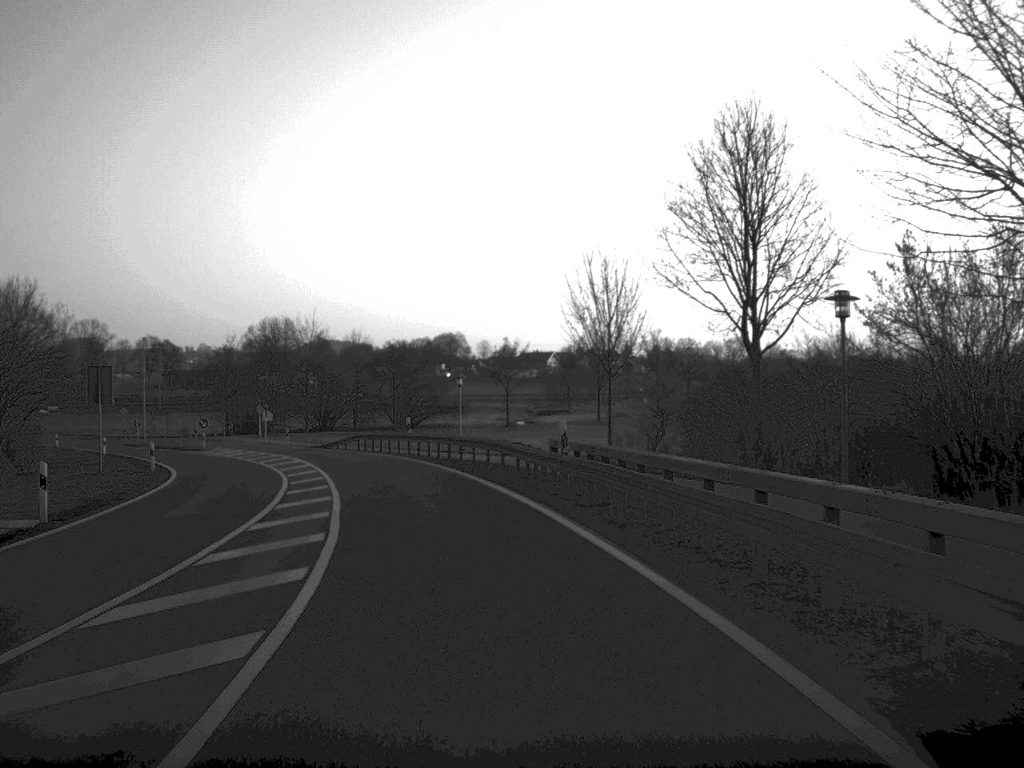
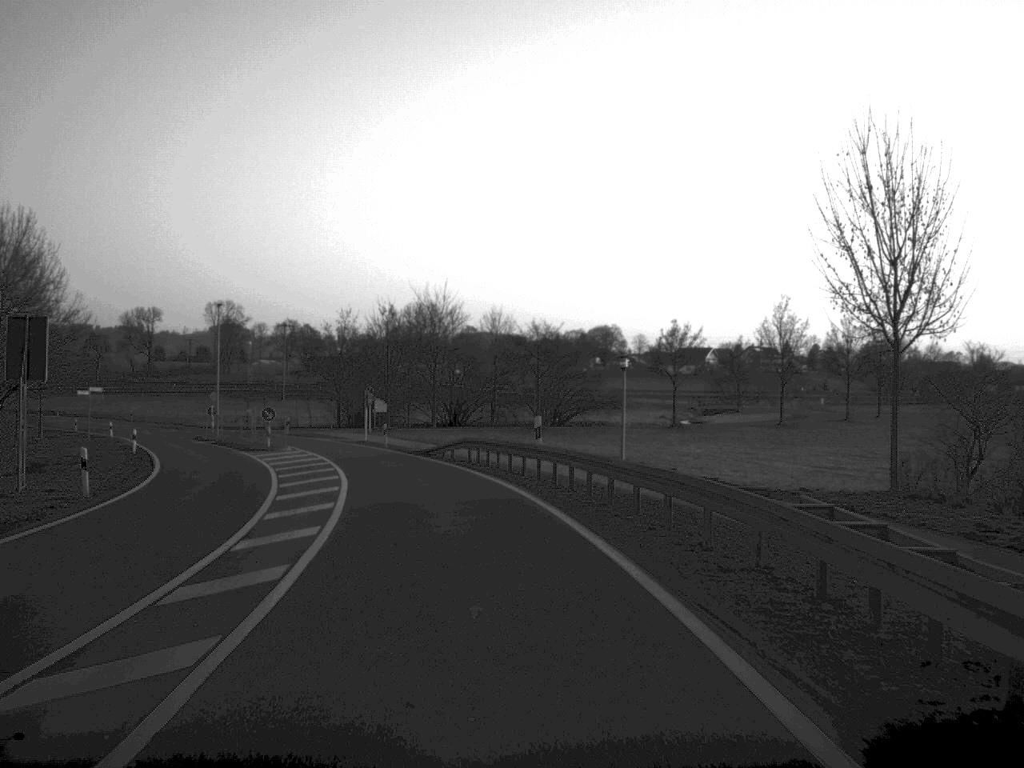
(-1.2, +19.9) m; -7°
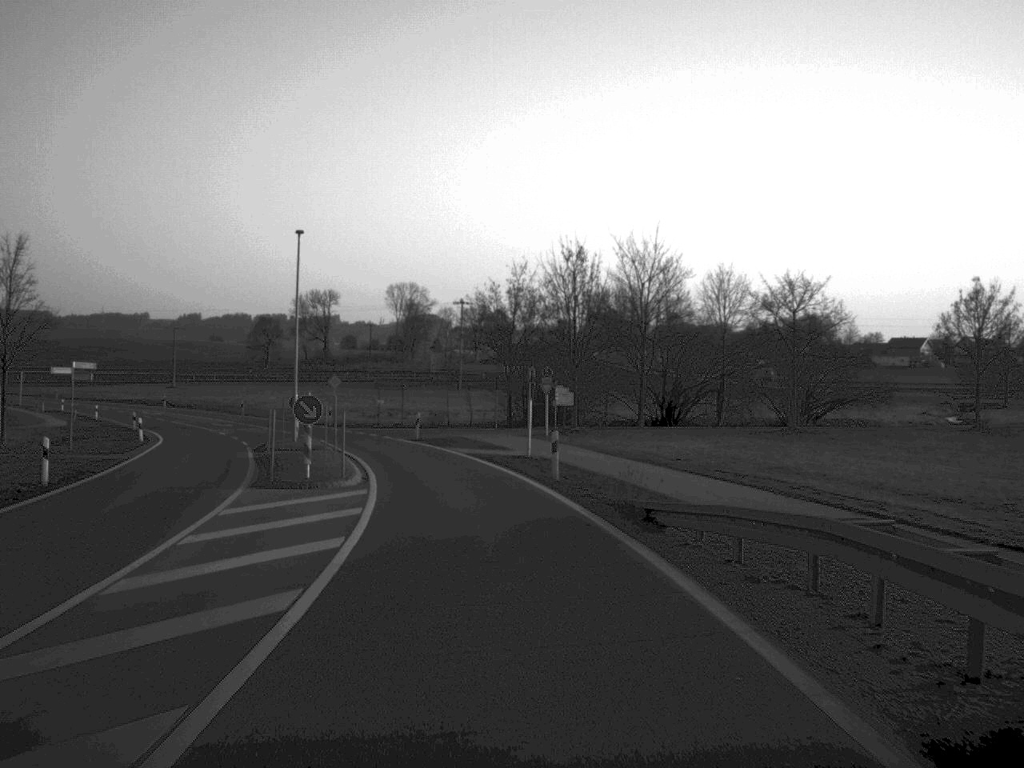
(-2.3, +28.5) m; -9°
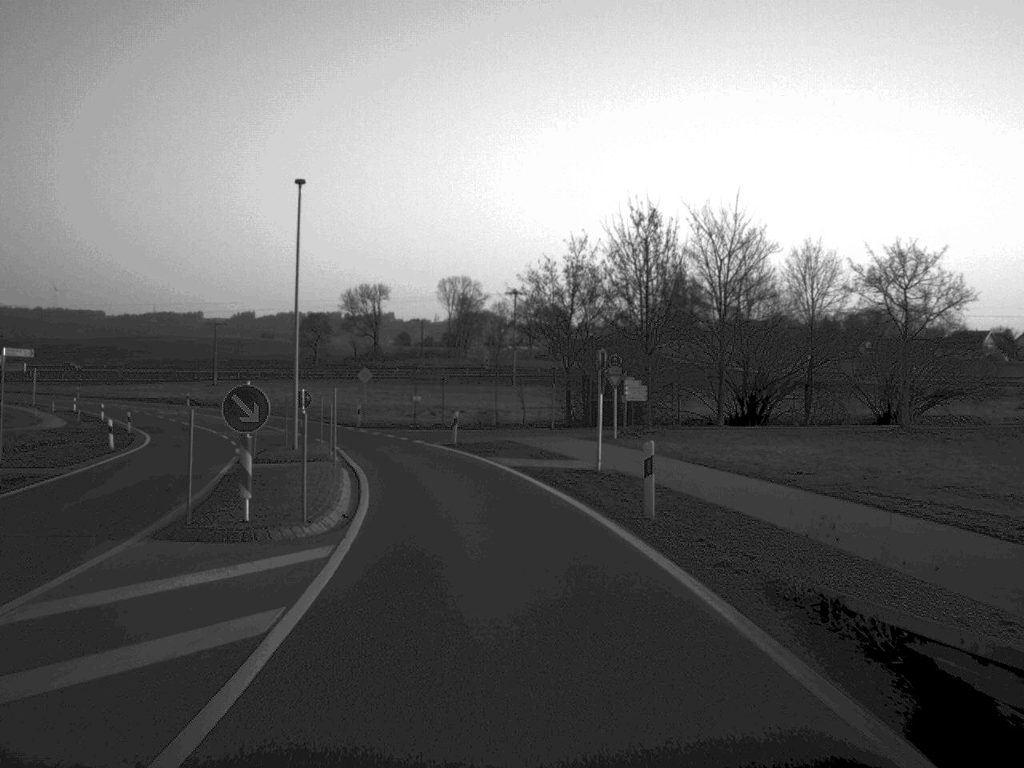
(-0.2, +10.2) m; -2°
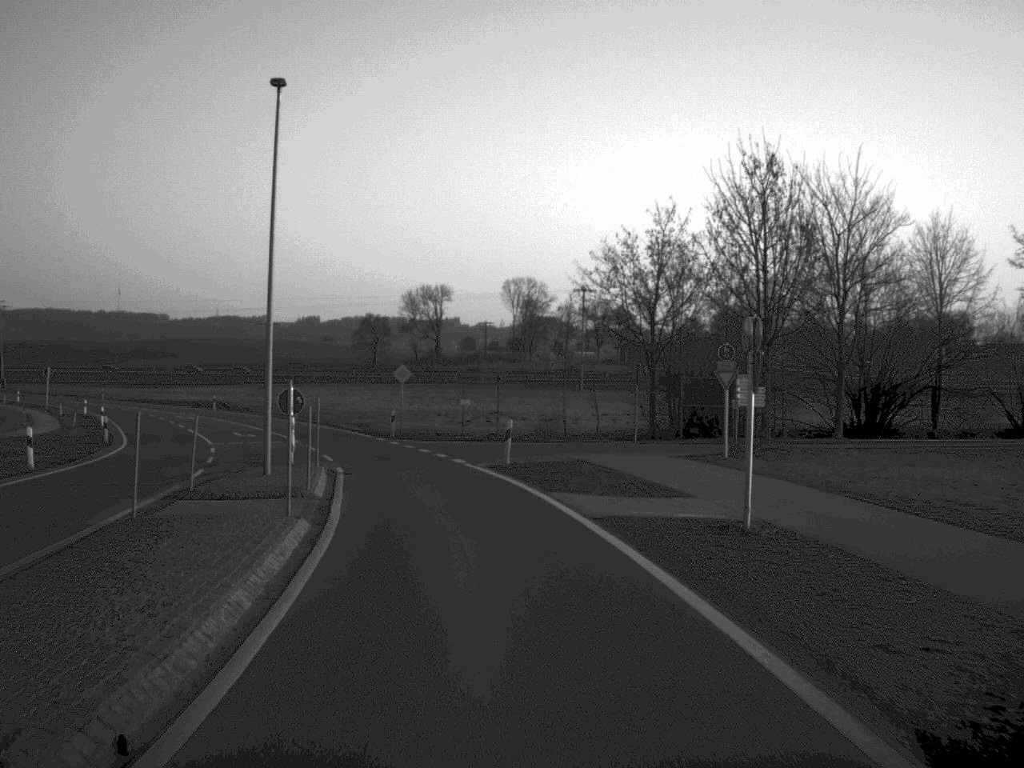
(-0.3, +11.9) m; -3°
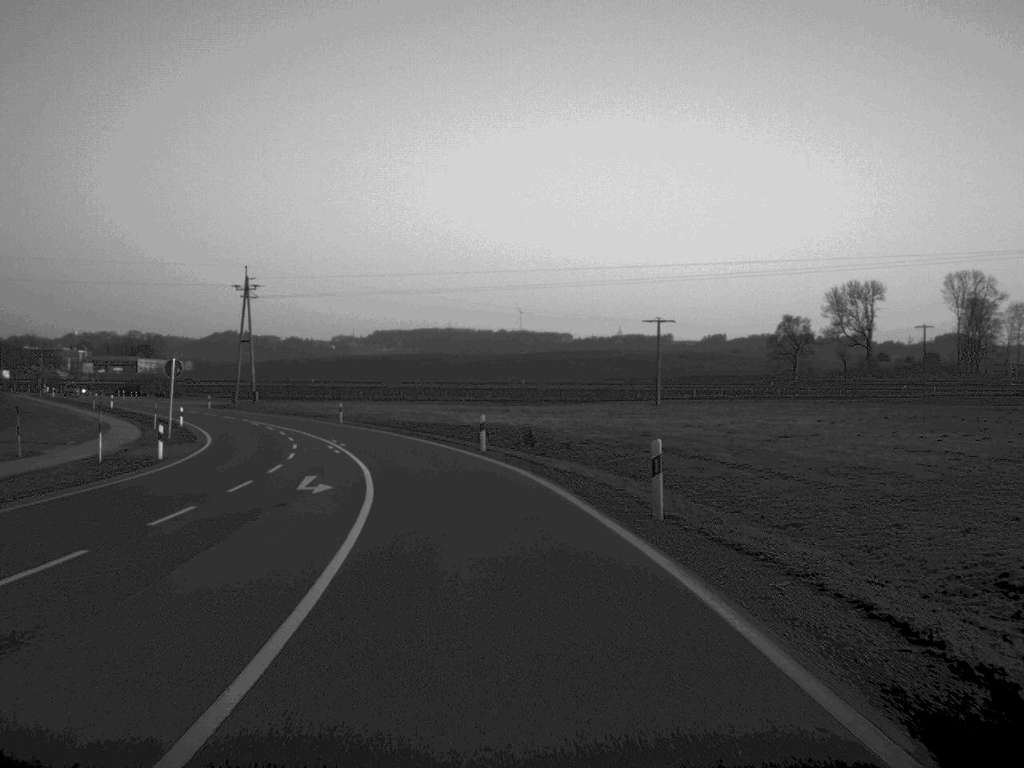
(-8.7, +53.0) m; -18°
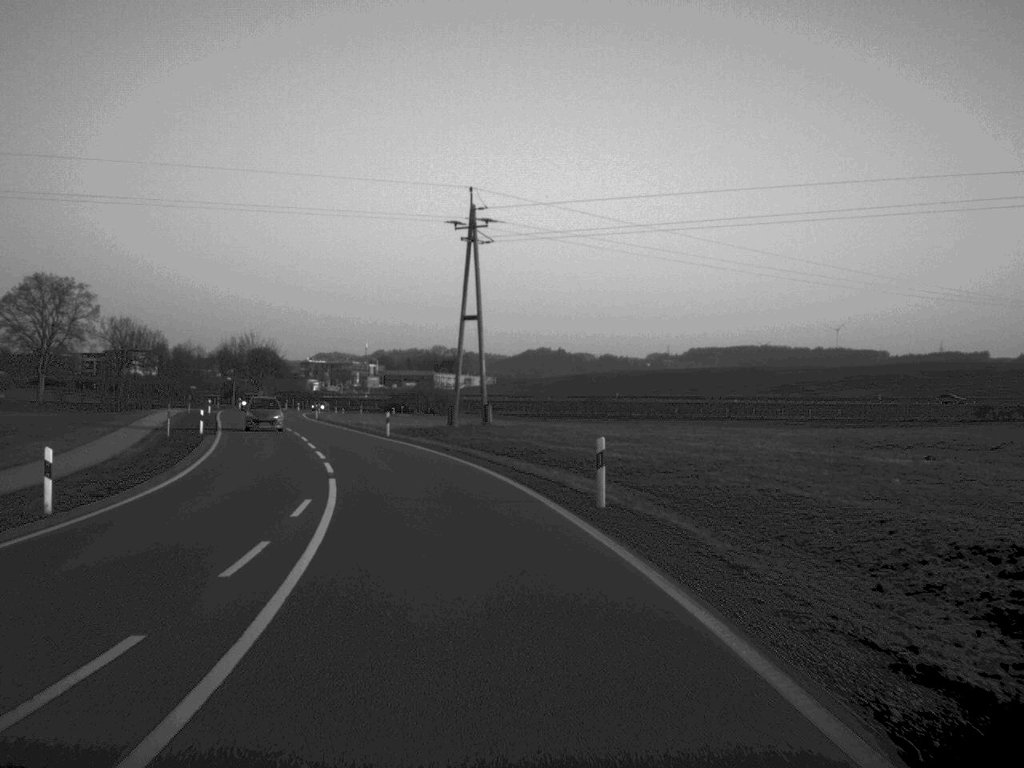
(-5.8, +47.3) m; -14°
